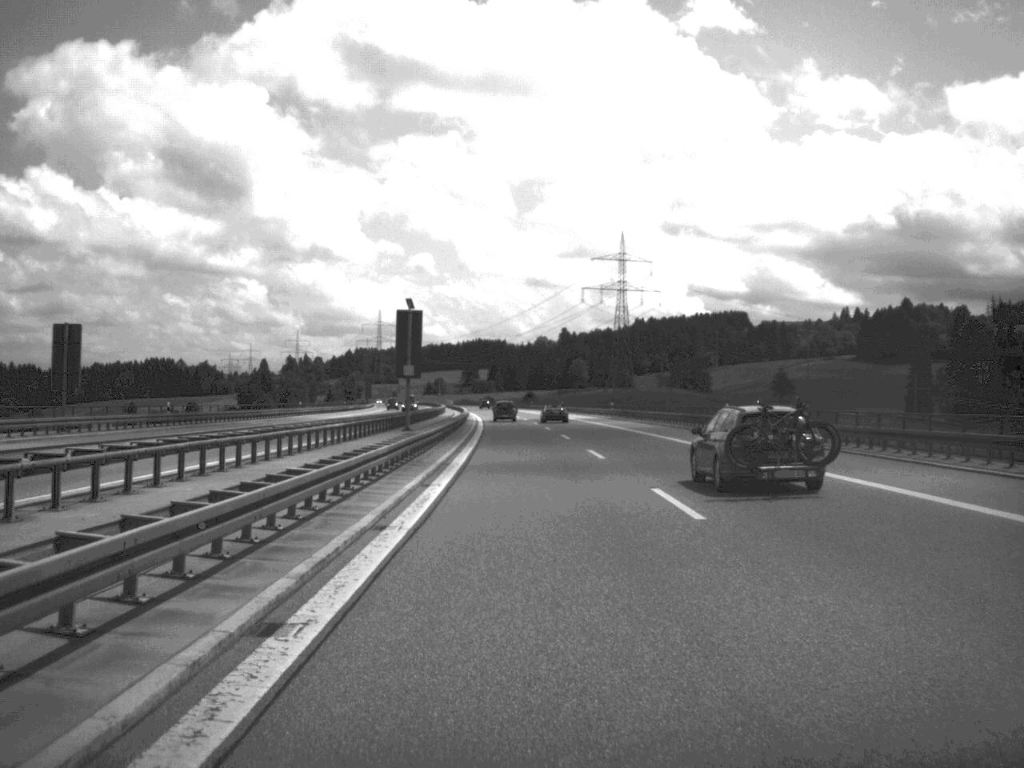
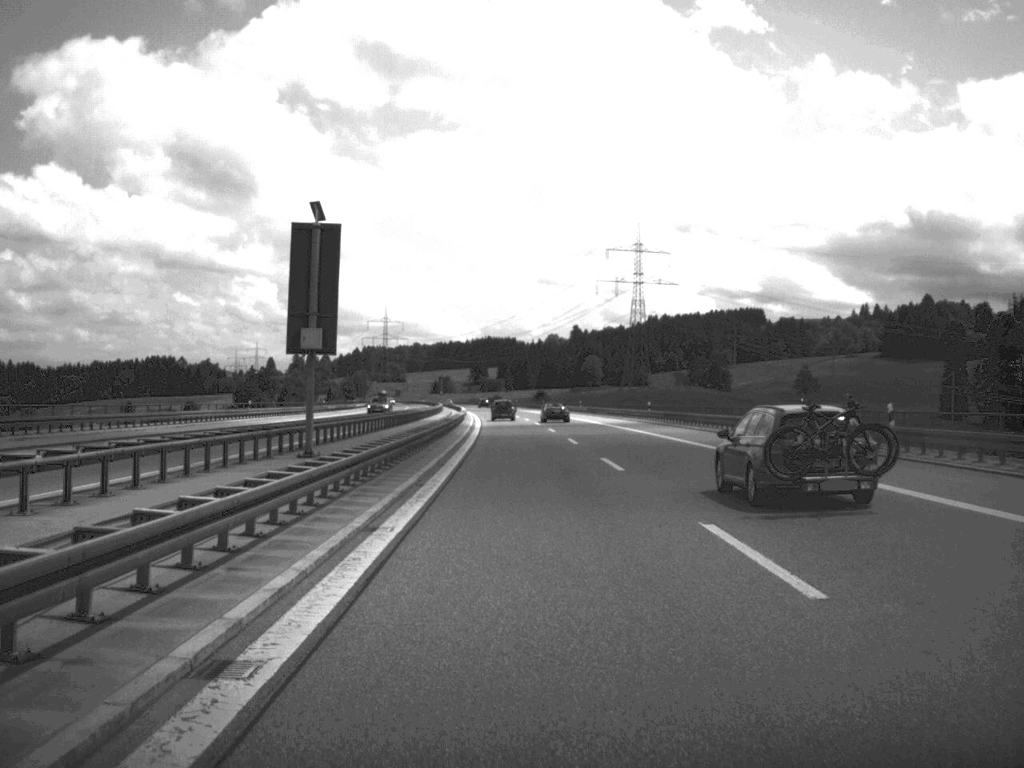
(-0.1, +24.5) m; -1°
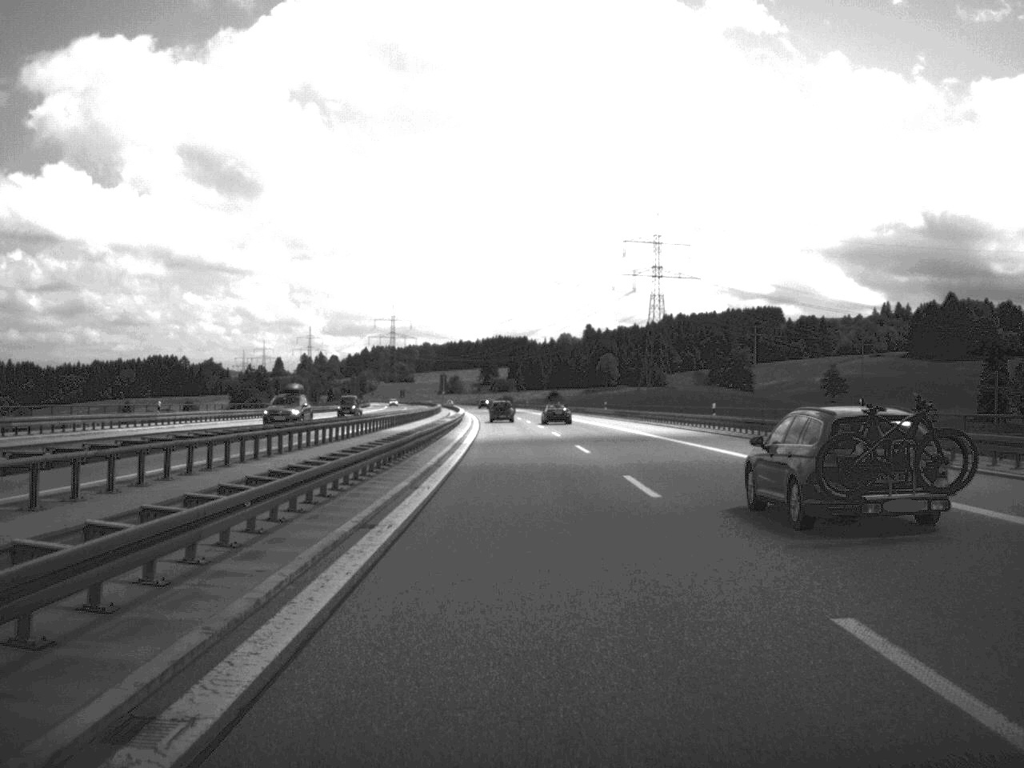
(-0.1, +24.6) m; -1°
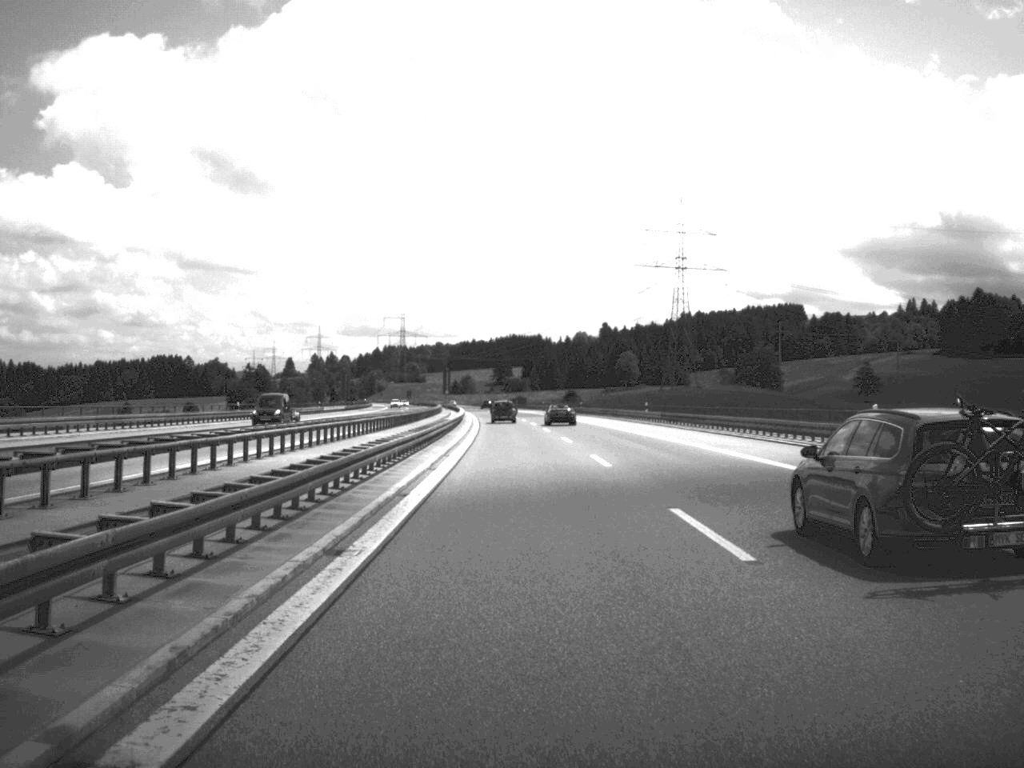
(-0.2, +25.8) m; -1°
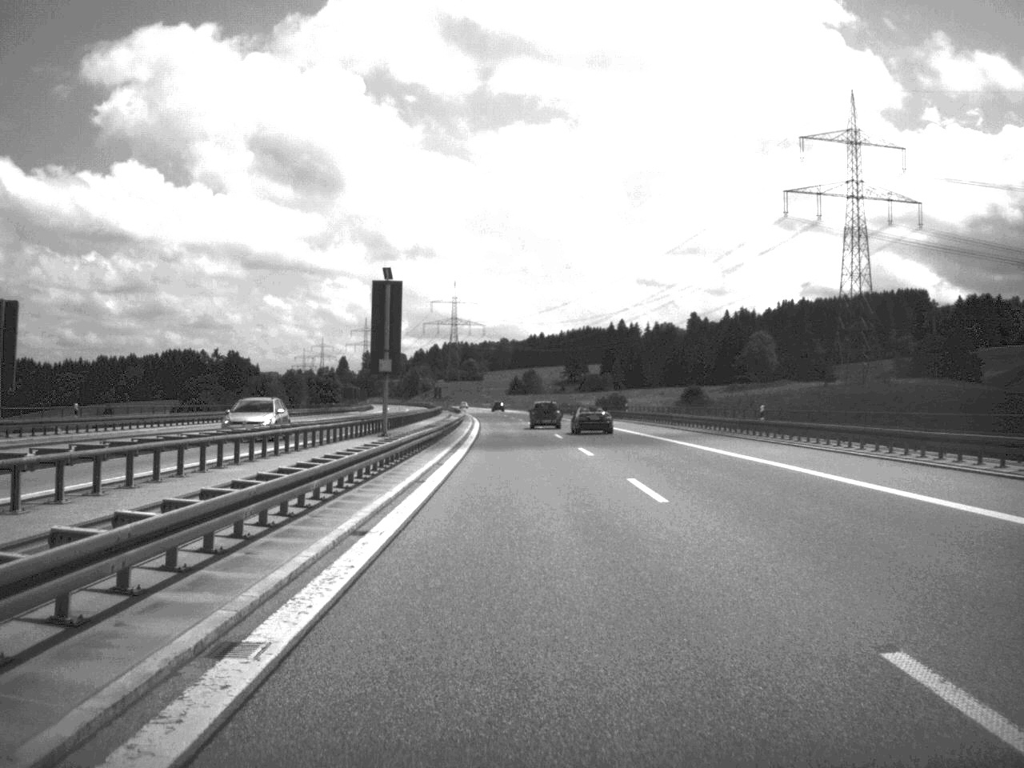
(-4.2, +133.8) m; -3°
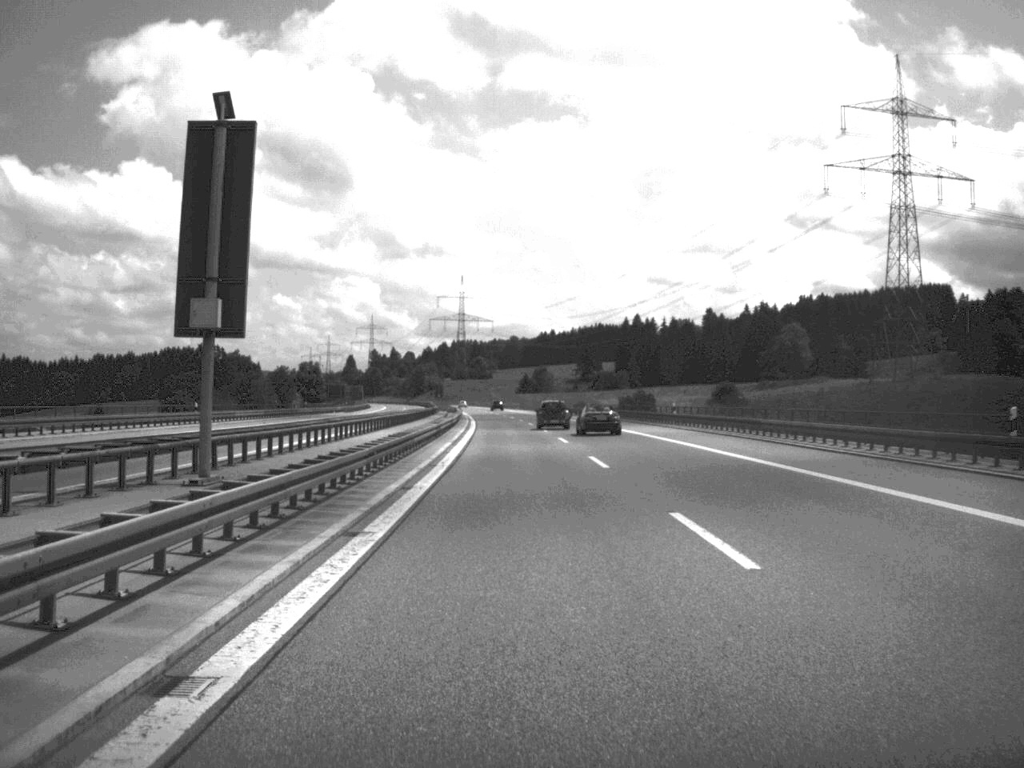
(-0.1, +25.1) m; 0°
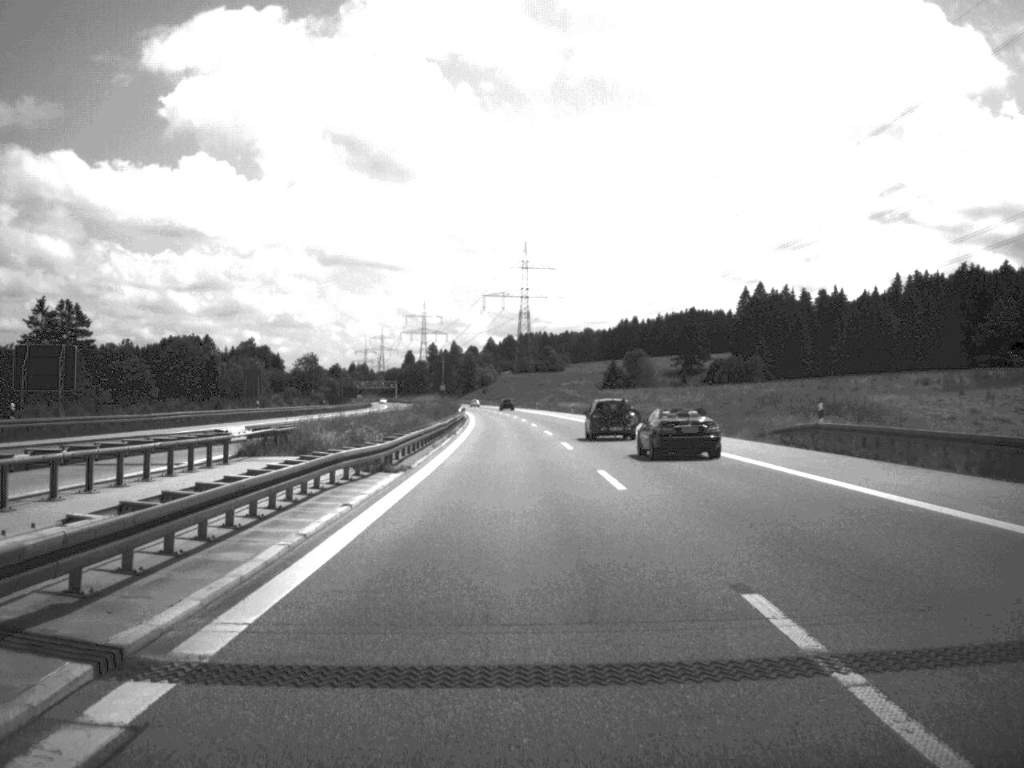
(-4.0, +130.7) m; -3°
